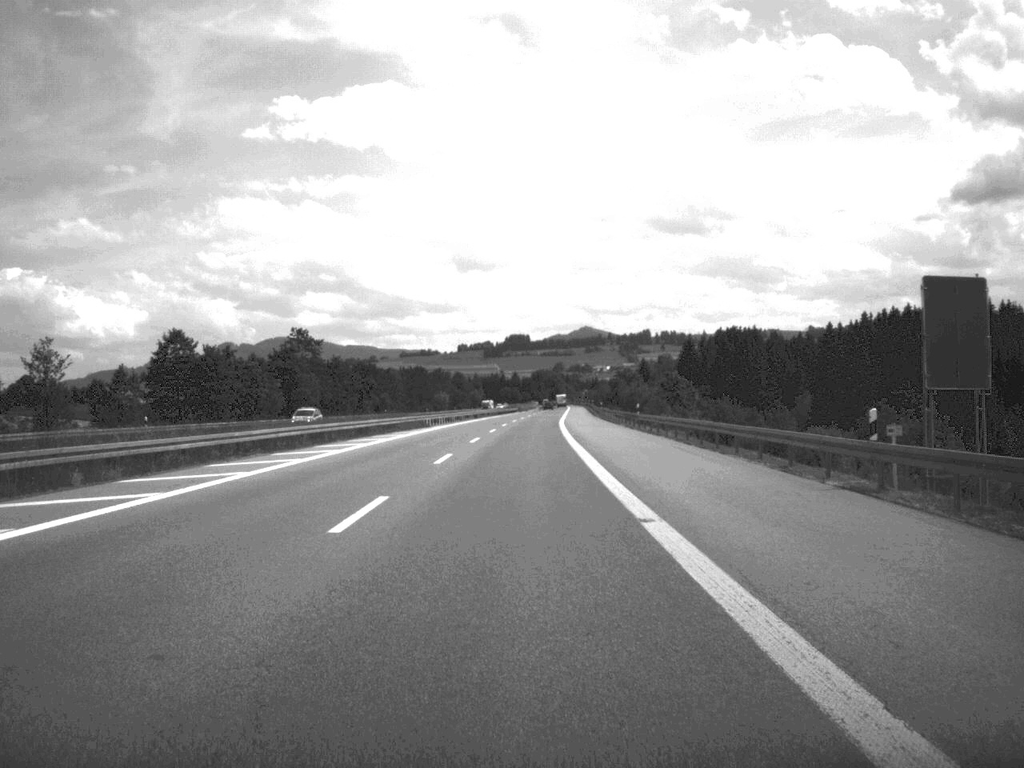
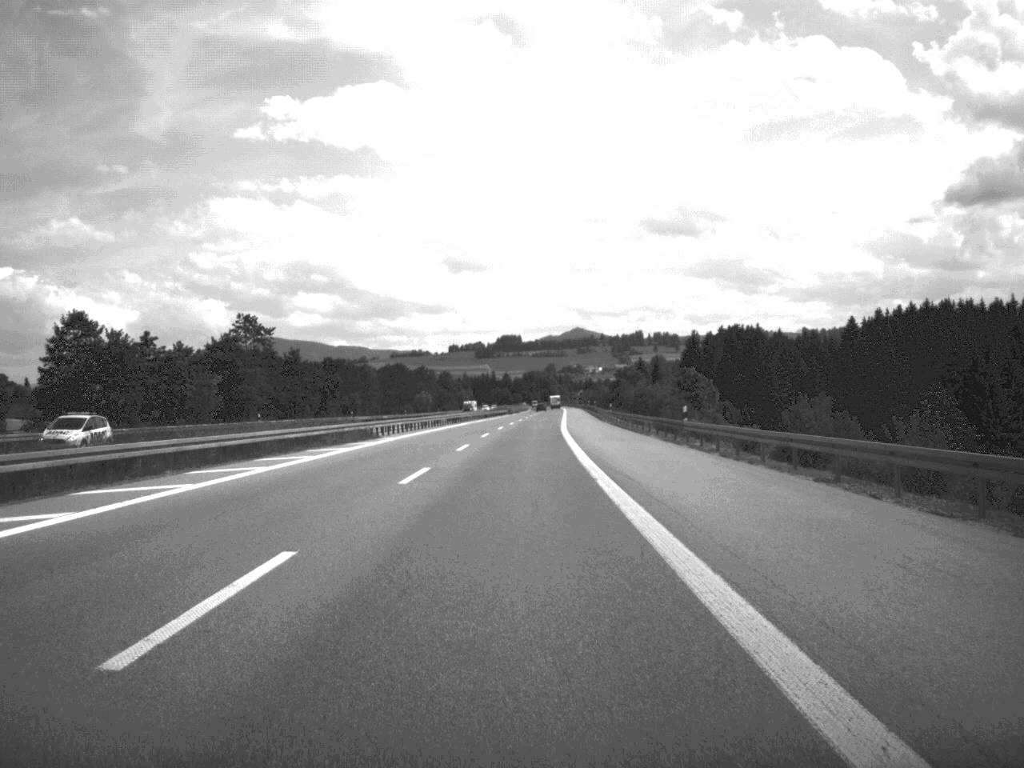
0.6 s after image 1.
(+0.1, +25.0) m; 0°
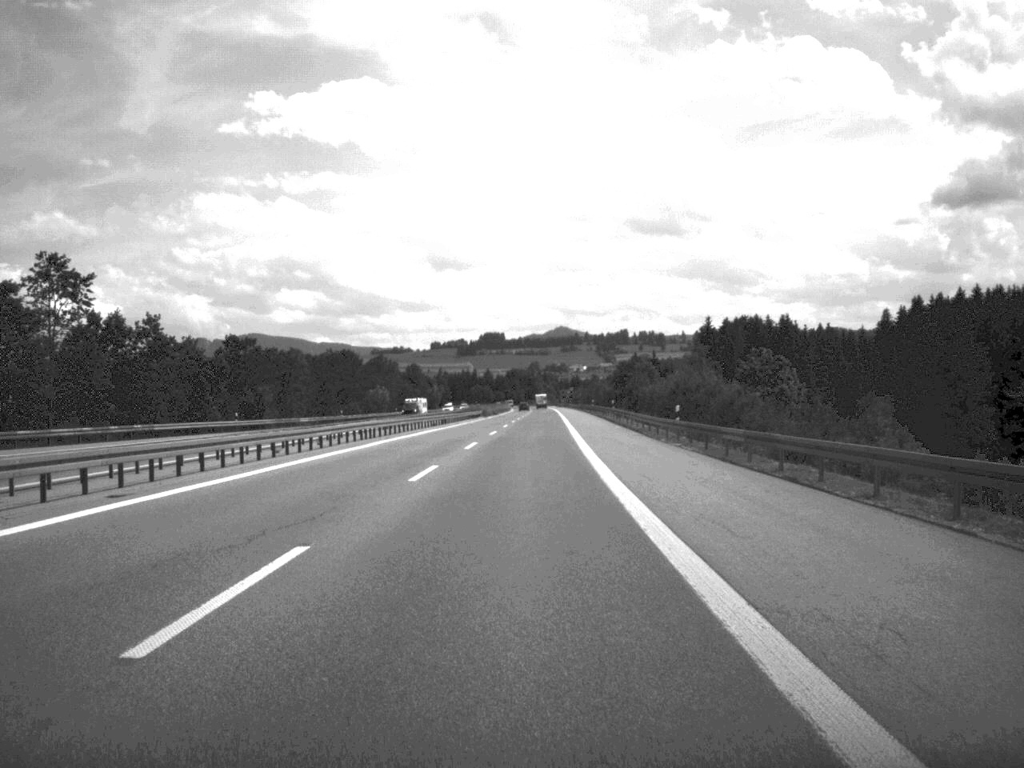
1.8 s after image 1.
(+0.3, +51.1) m; +1°
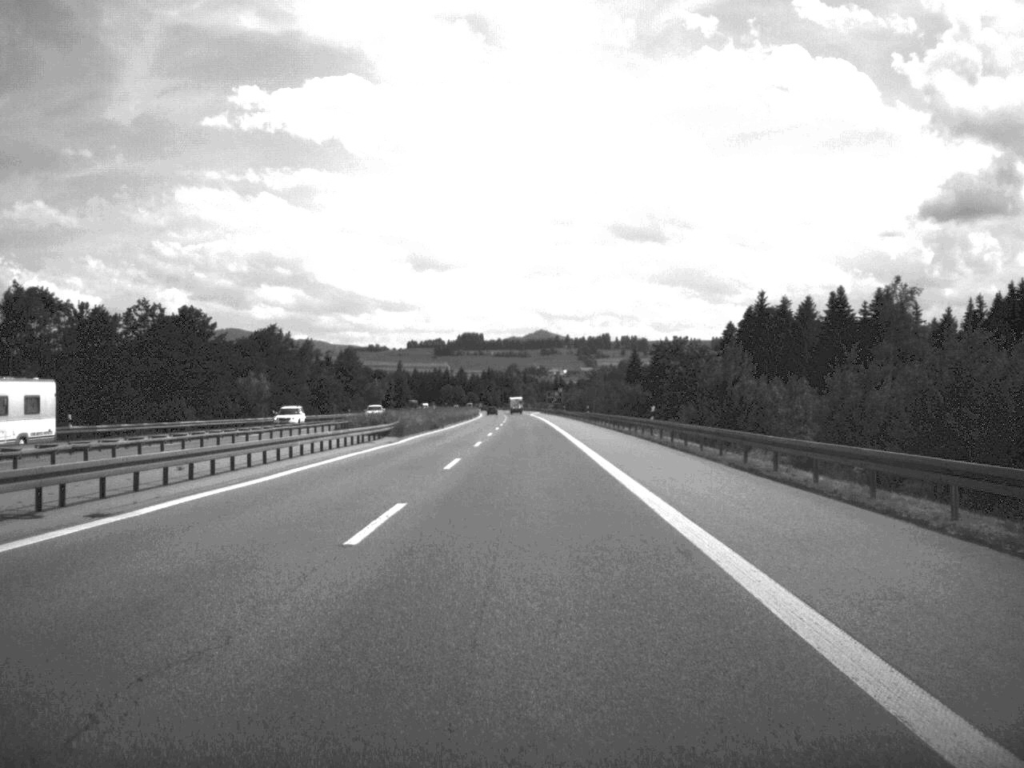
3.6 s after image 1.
(+0.7, +79.7) m; +1°
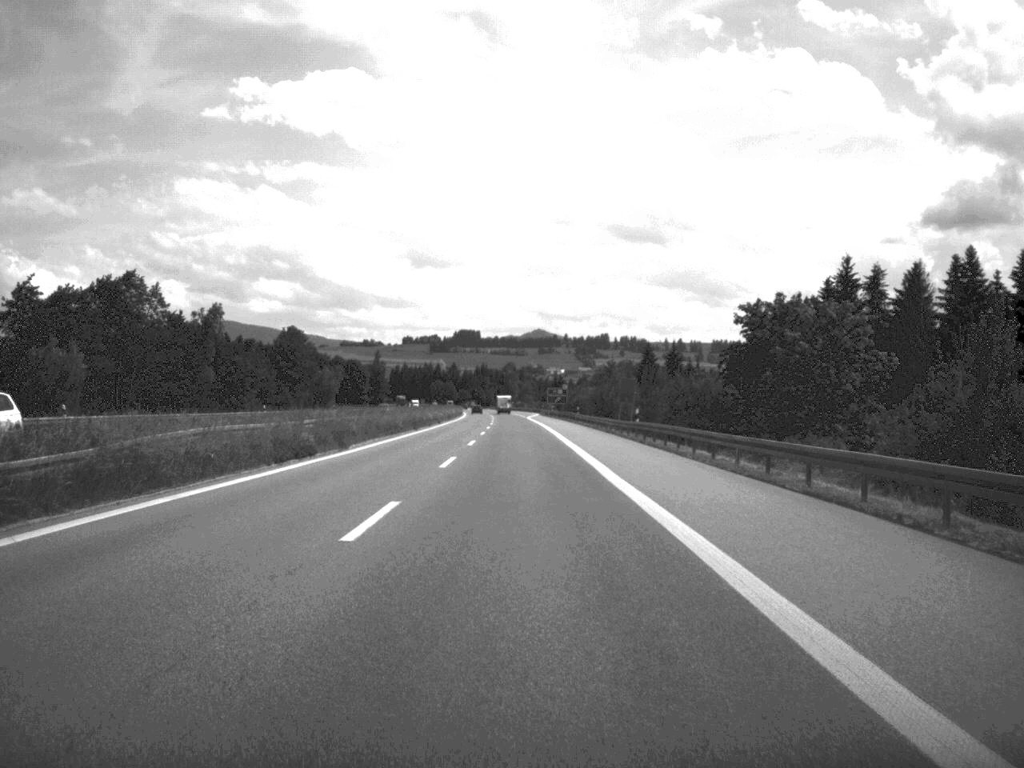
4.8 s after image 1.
(+0.1, +51.1) m; 0°
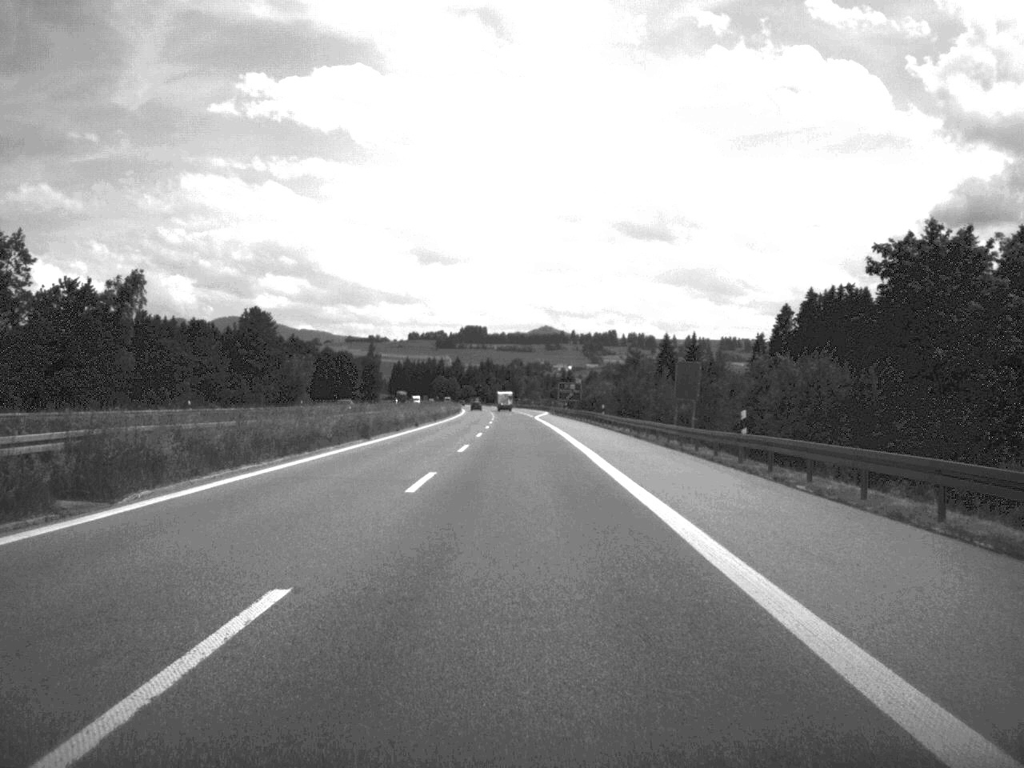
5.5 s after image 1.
(-0.1, +27.3) m; 0°
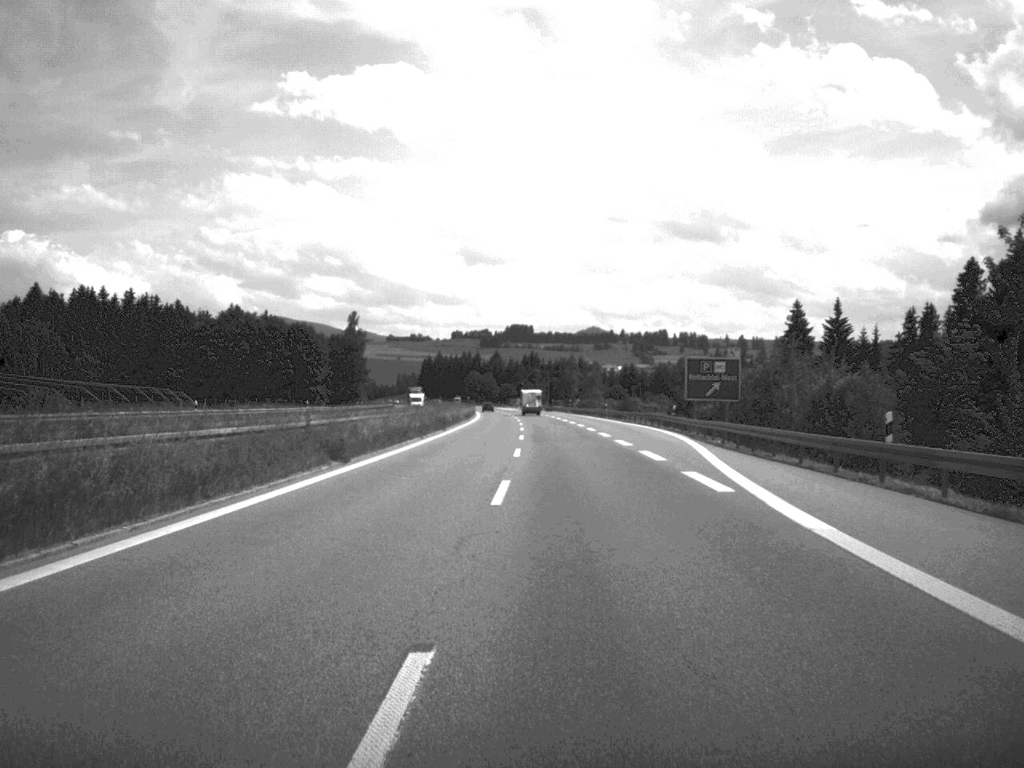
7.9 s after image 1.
(-2.1, +105.6) m; -2°
